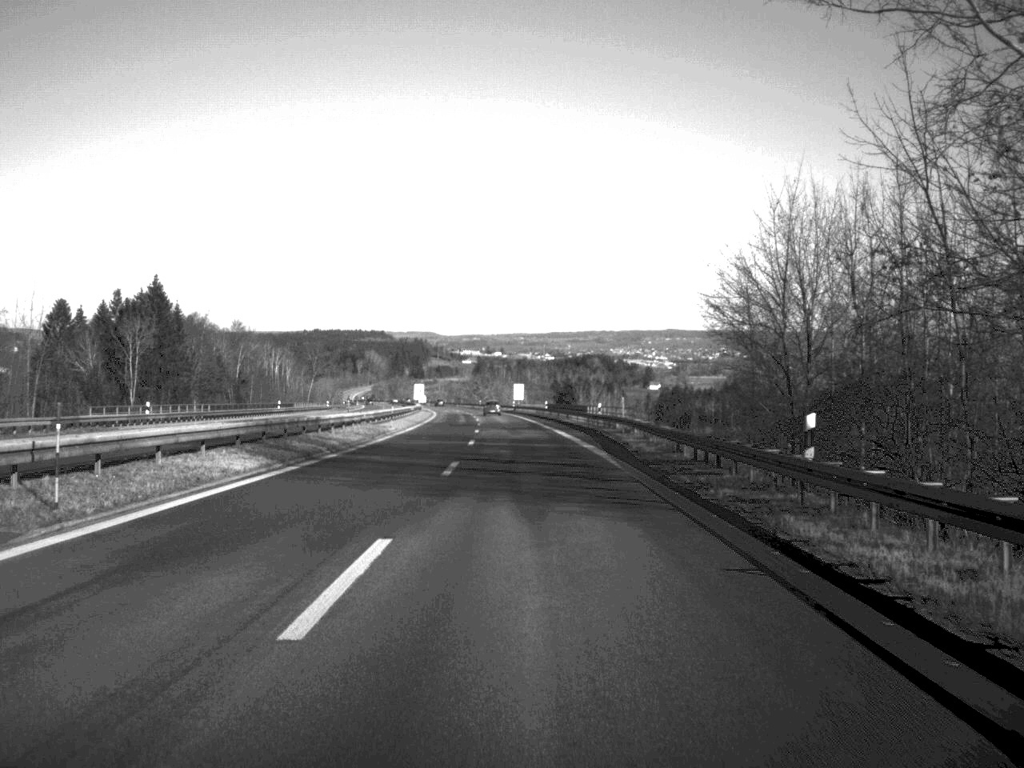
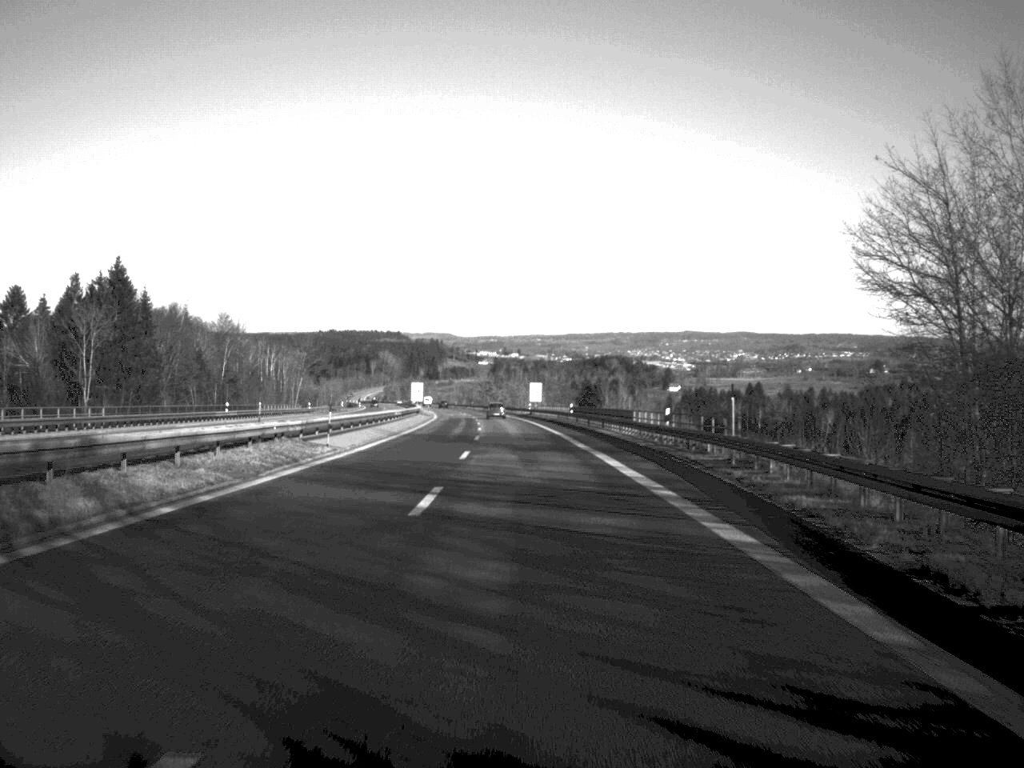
(-0.2, +26.3) m; -1°
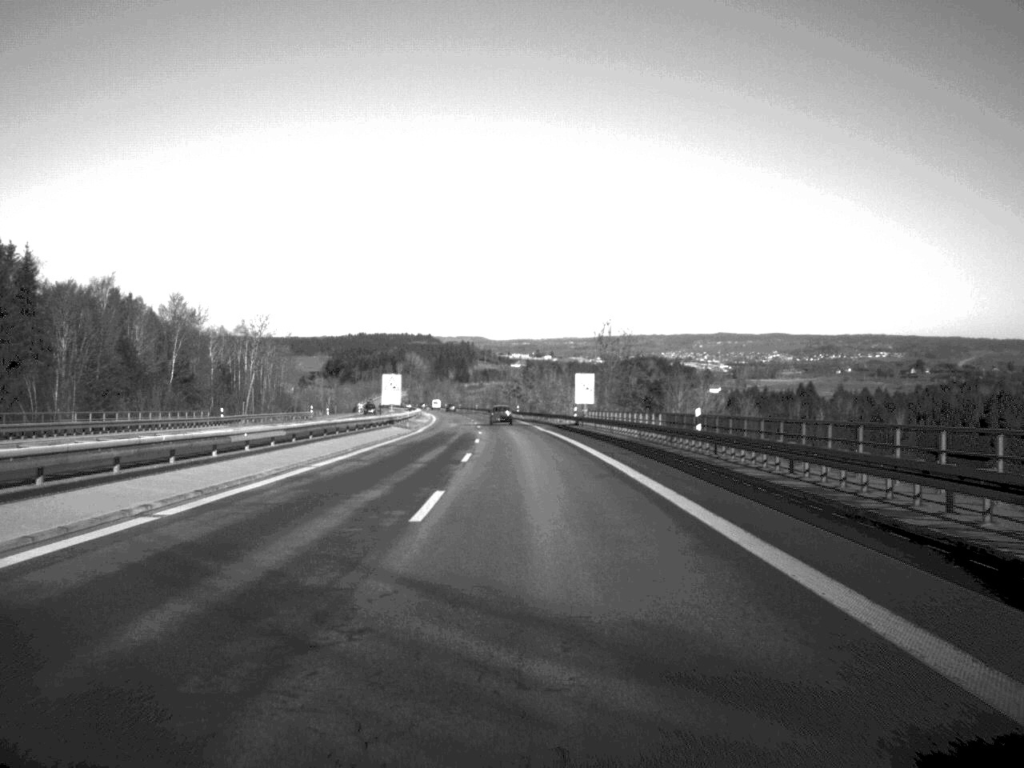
(-0.7, +53.7) m; -1°
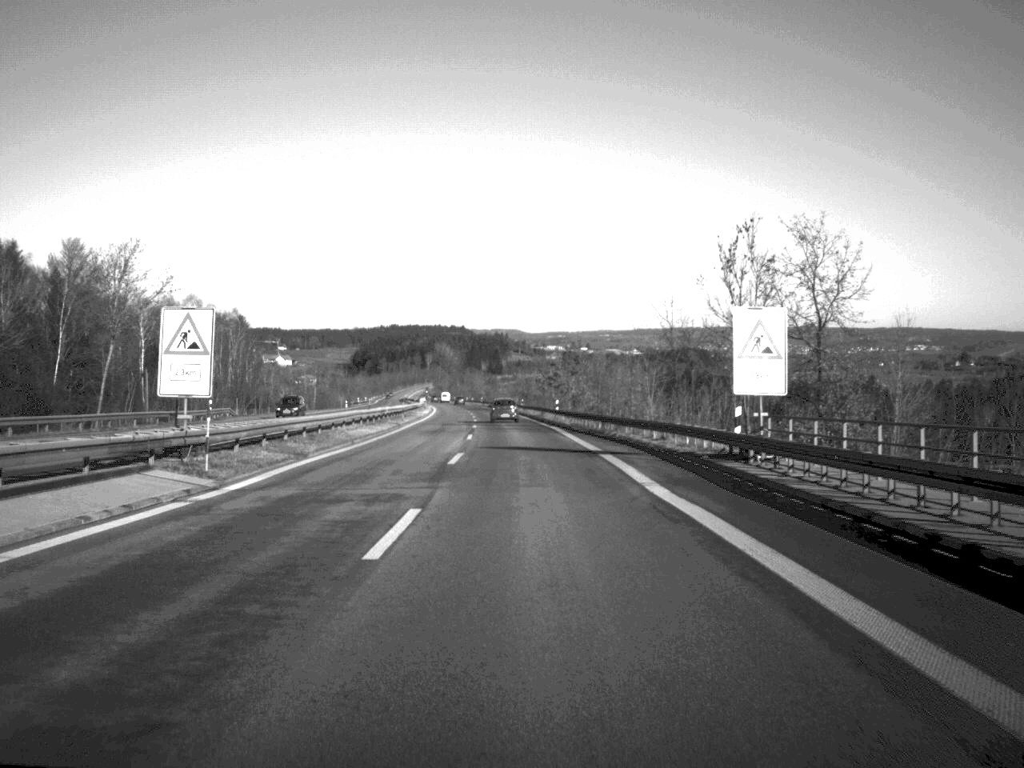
(-0.7, +57.4) m; -2°
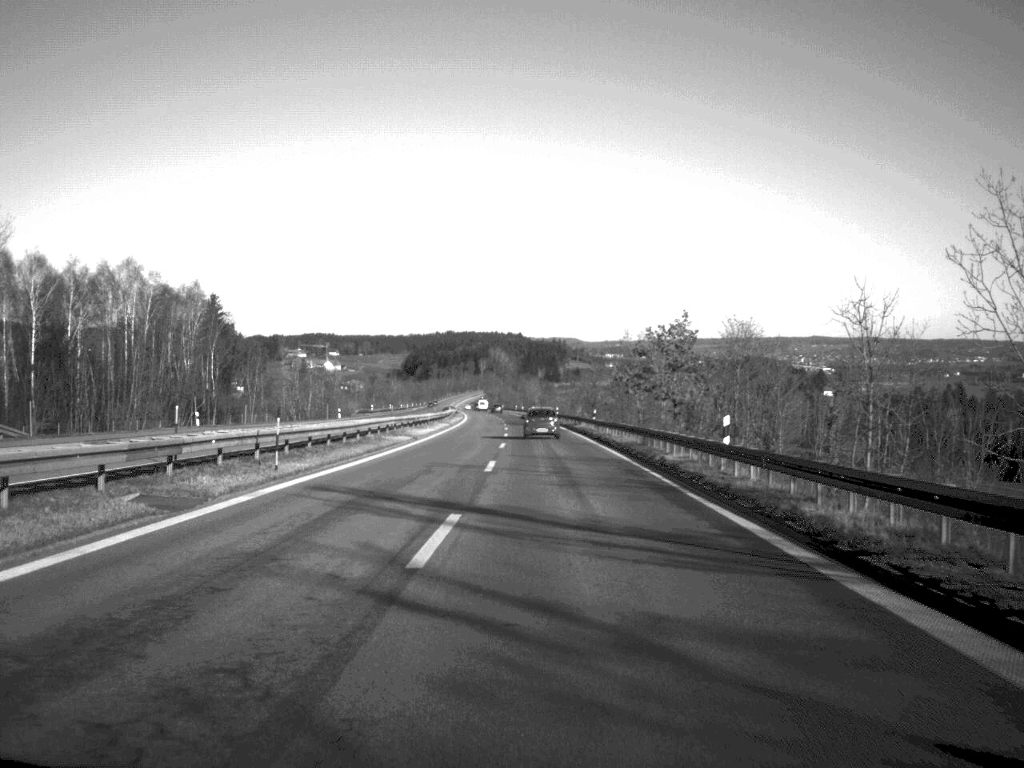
(-1.2, +53.6) m; -3°
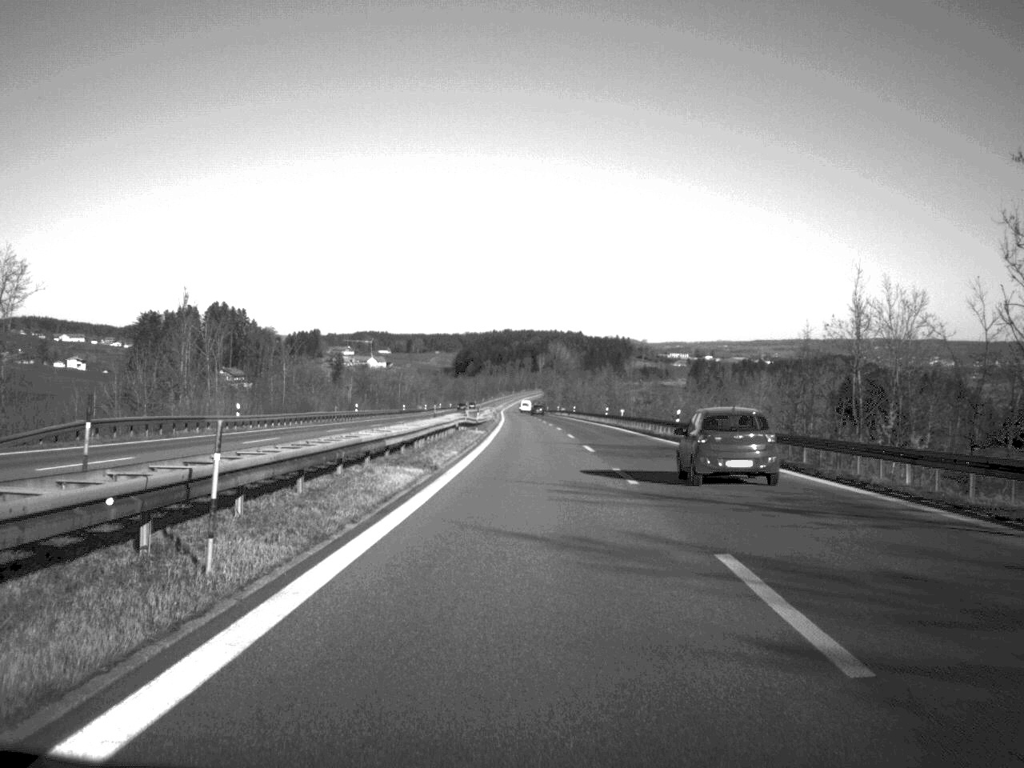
(-3.7, +111.5) m; -3°
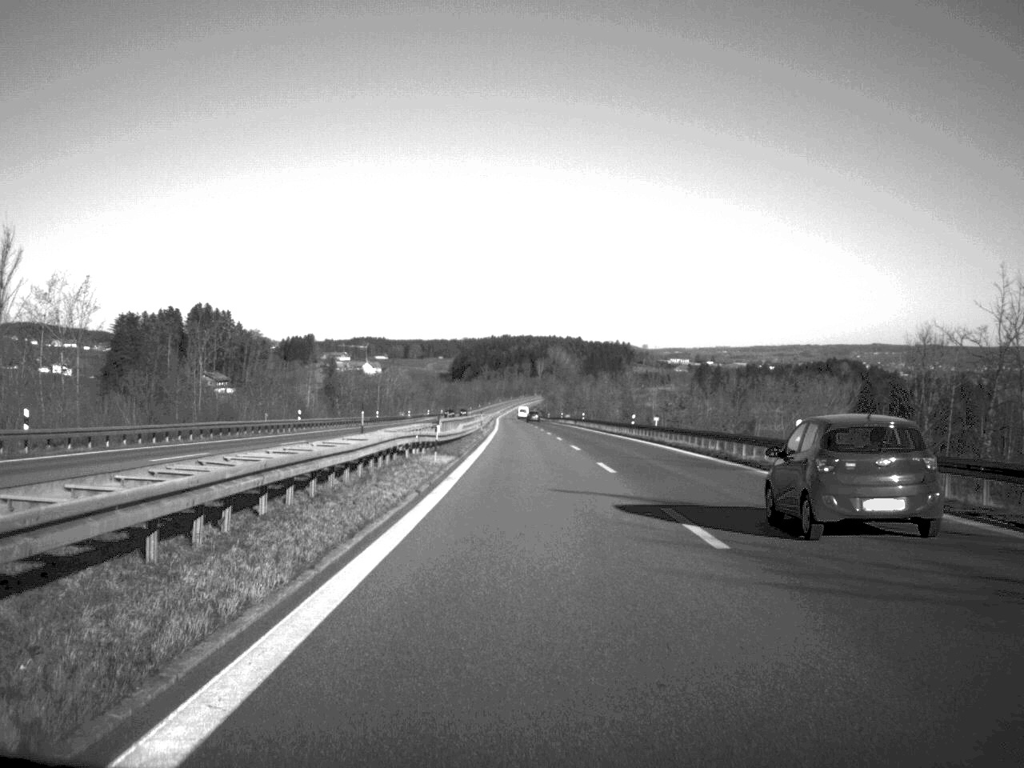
(0.0, +28.3) m; 0°
